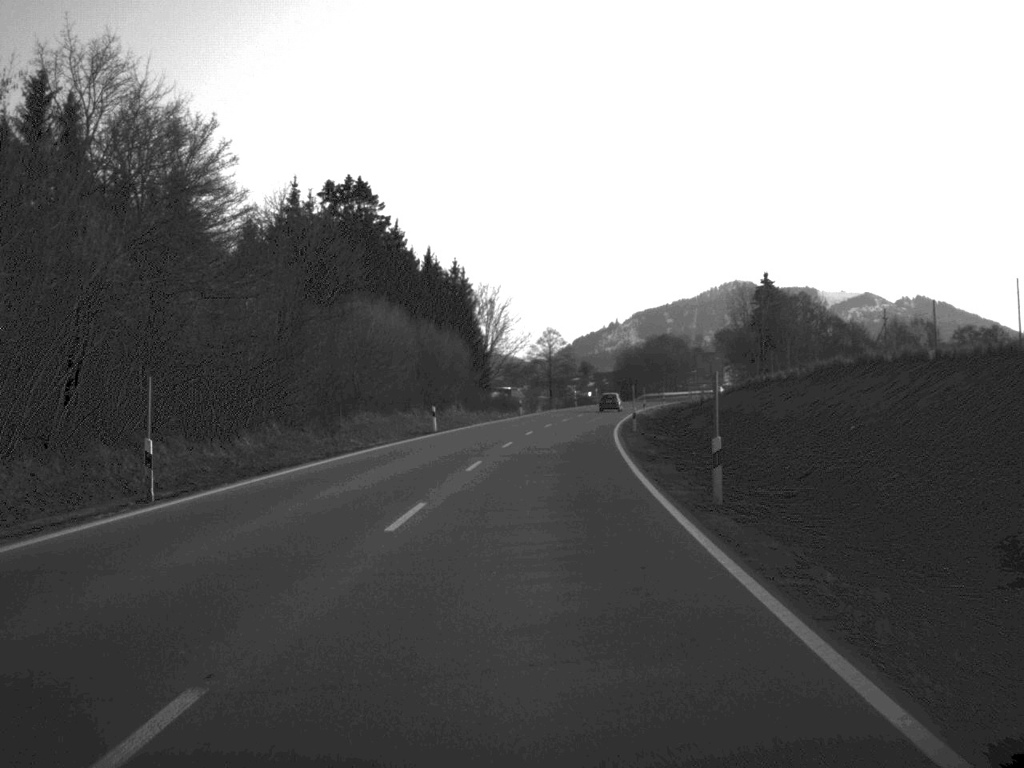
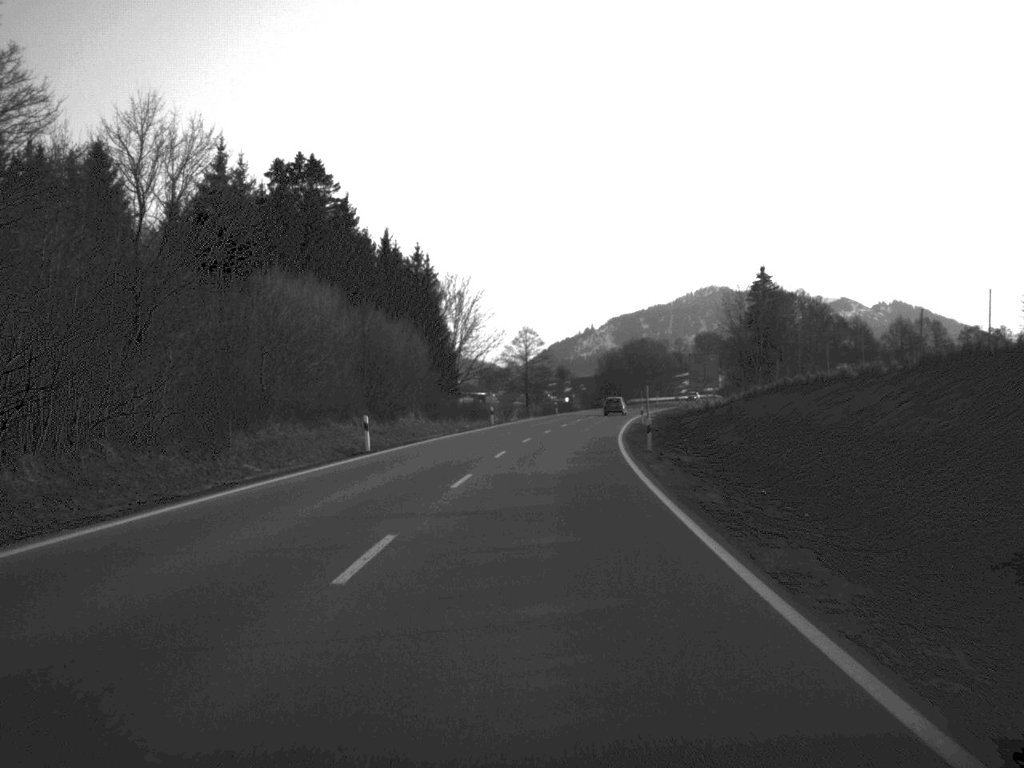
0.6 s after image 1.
(+0.2, +16.0) m; +1°
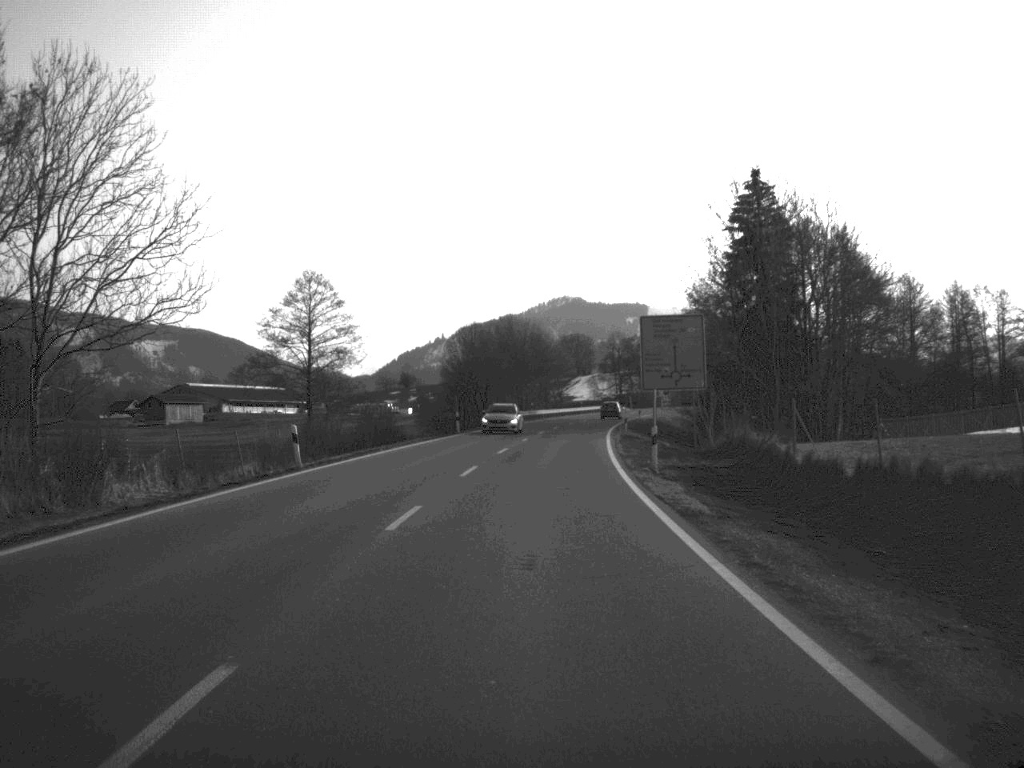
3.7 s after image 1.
(+4.6, +78.9) m; +7°
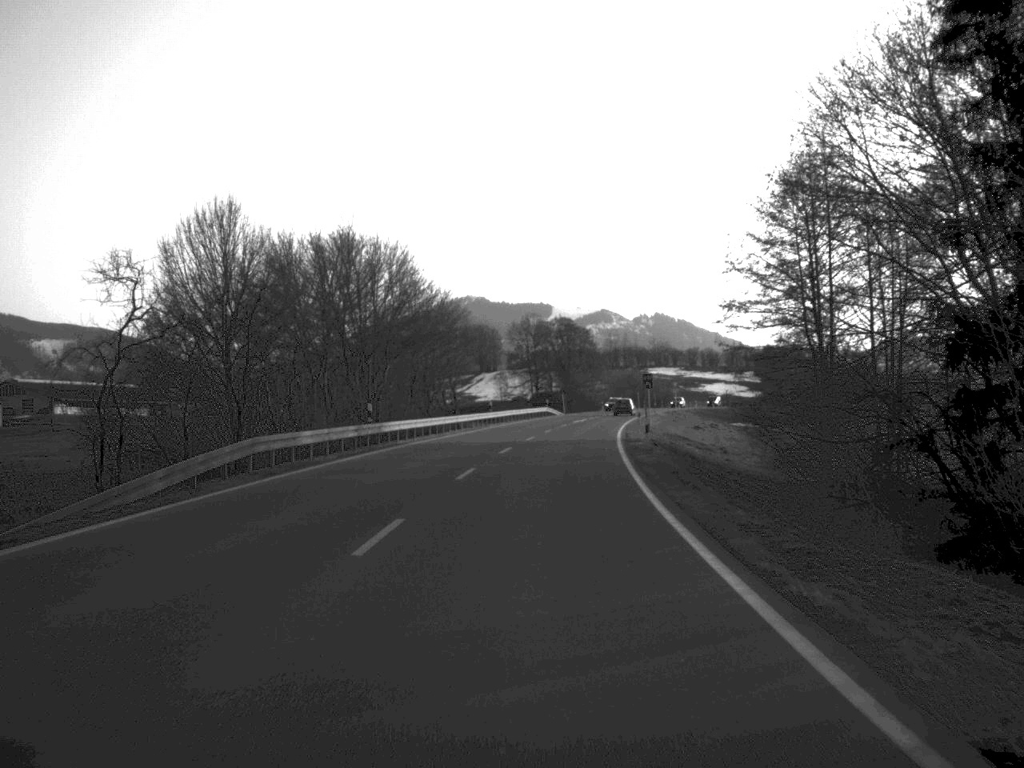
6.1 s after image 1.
(+2.3, +62.6) m; +4°
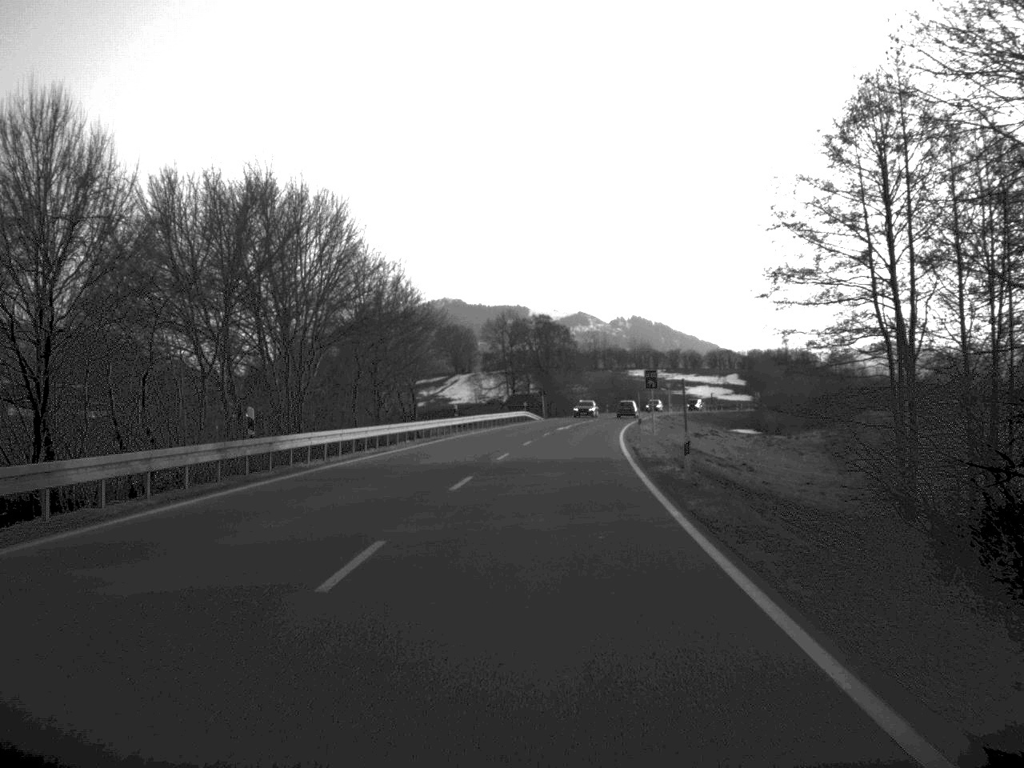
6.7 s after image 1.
(+0.1, +14.6) m; +1°
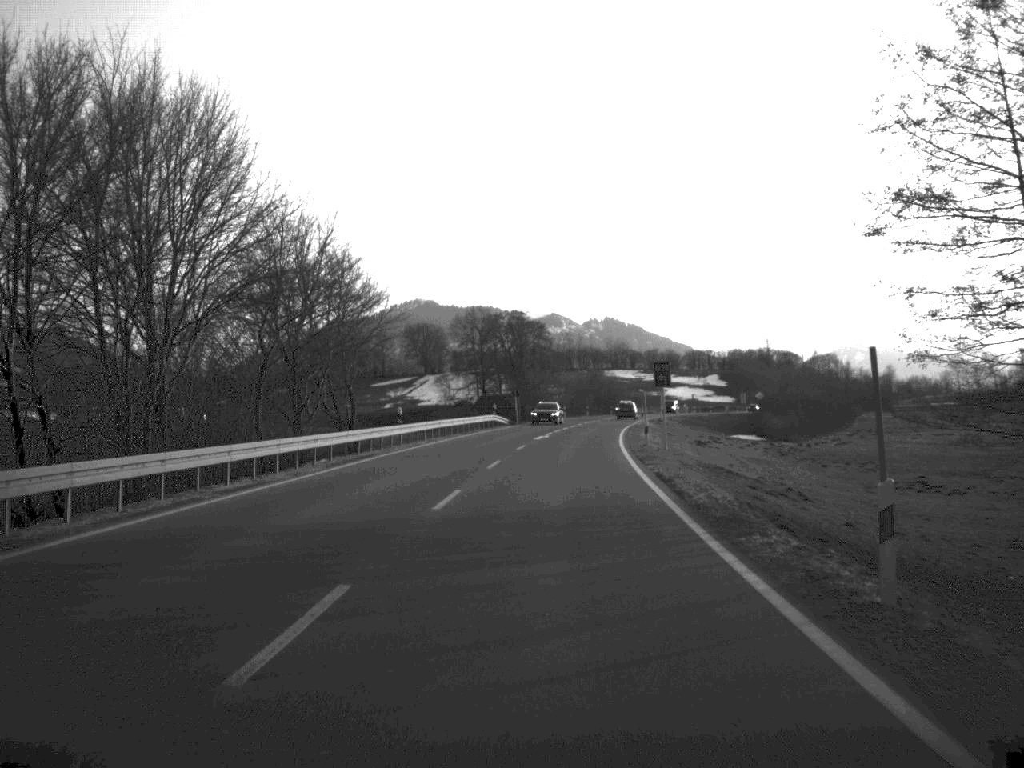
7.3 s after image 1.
(+0.2, +15.2) m; +1°
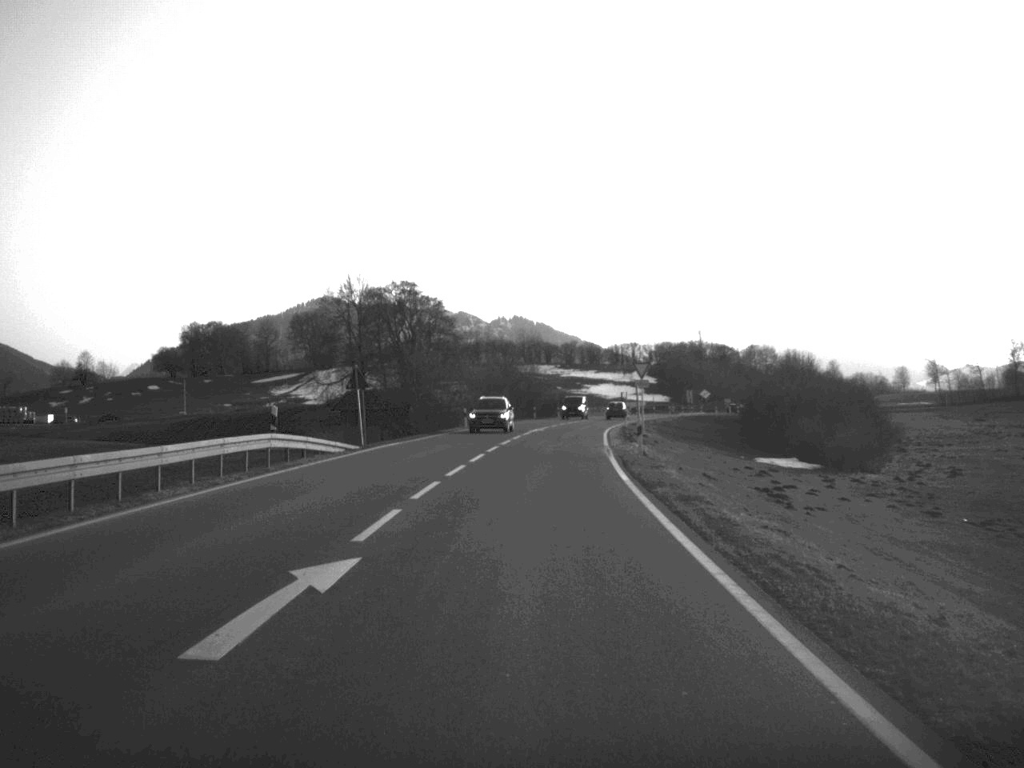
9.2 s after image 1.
(+1.8, +46.4) m; +4°
